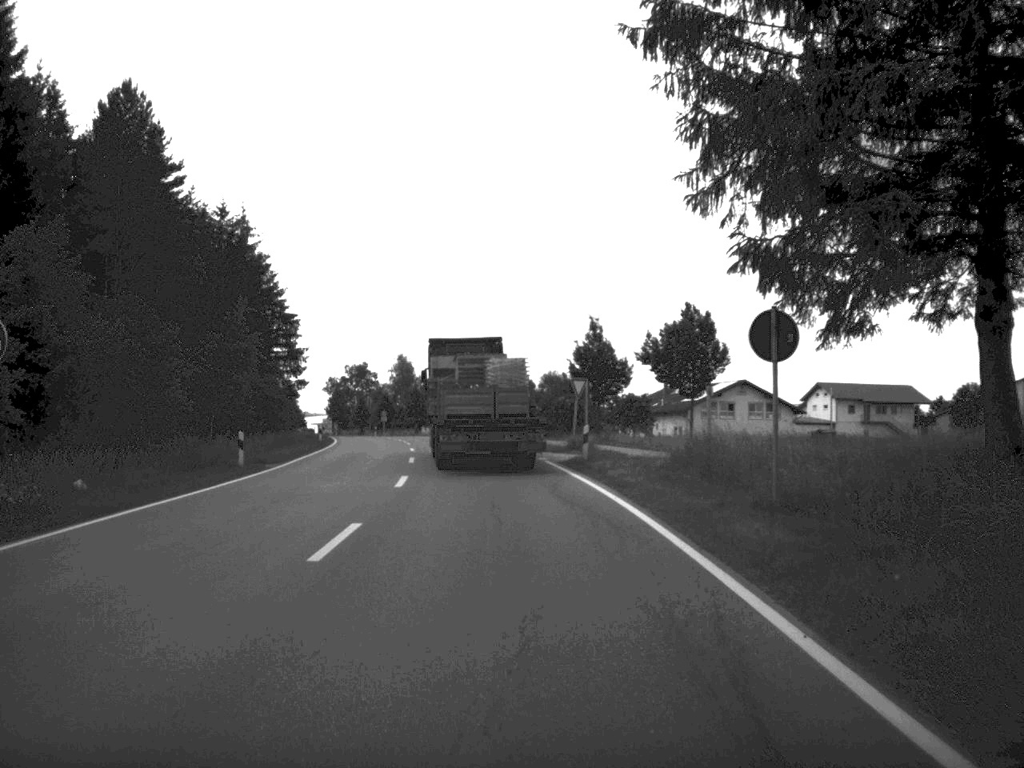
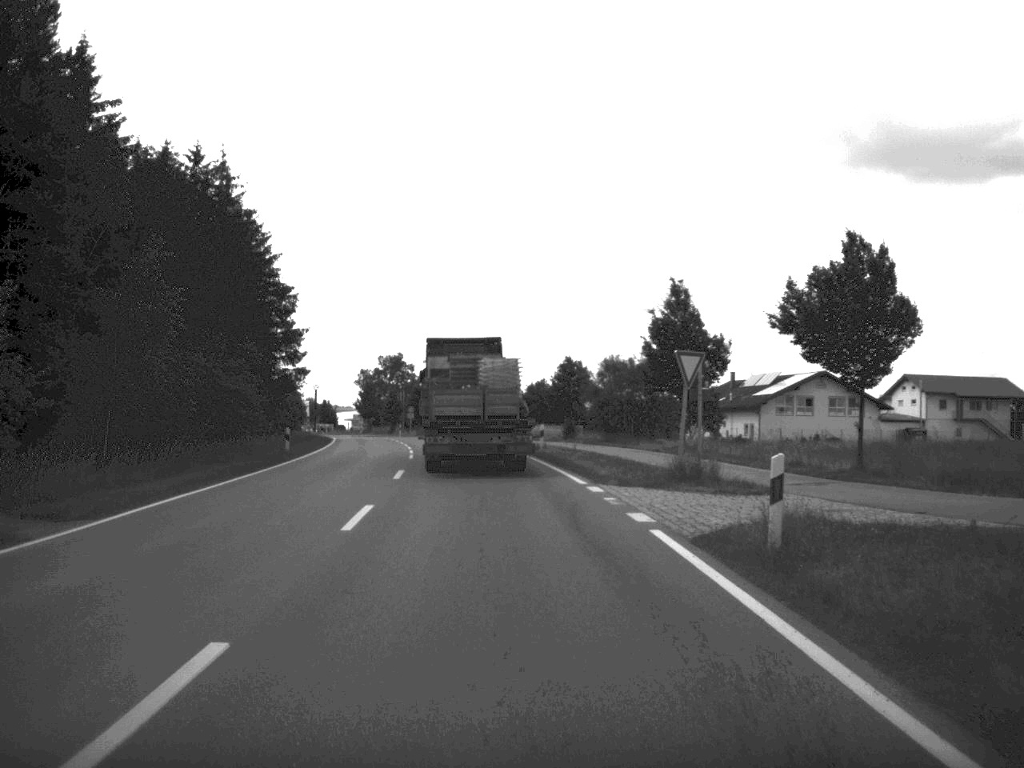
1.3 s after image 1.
(-0.4, +20.4) m; -2°
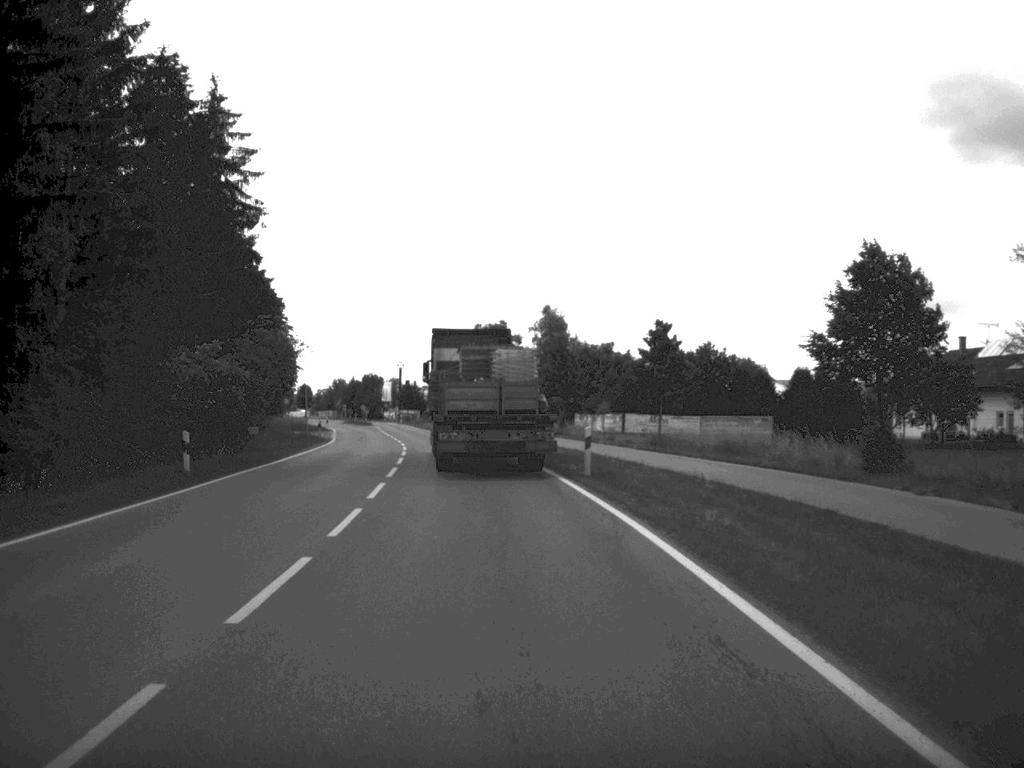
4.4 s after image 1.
(-2.5, +49.1) m; -6°
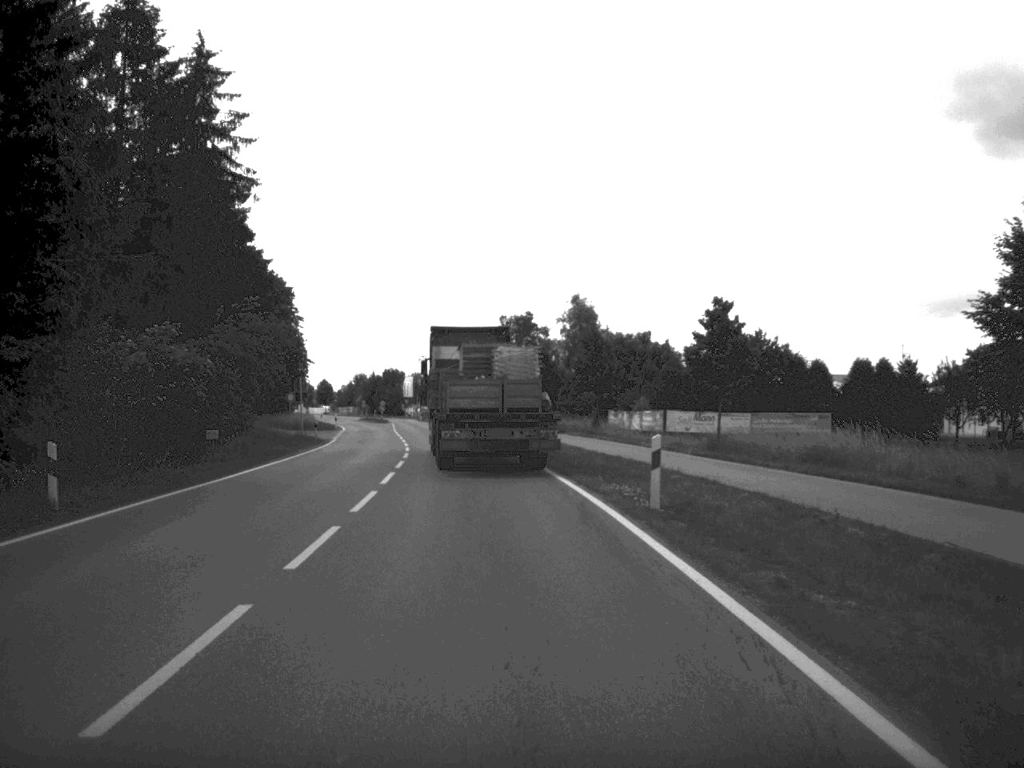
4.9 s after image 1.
(-0.1, +9.1) m; -1°
